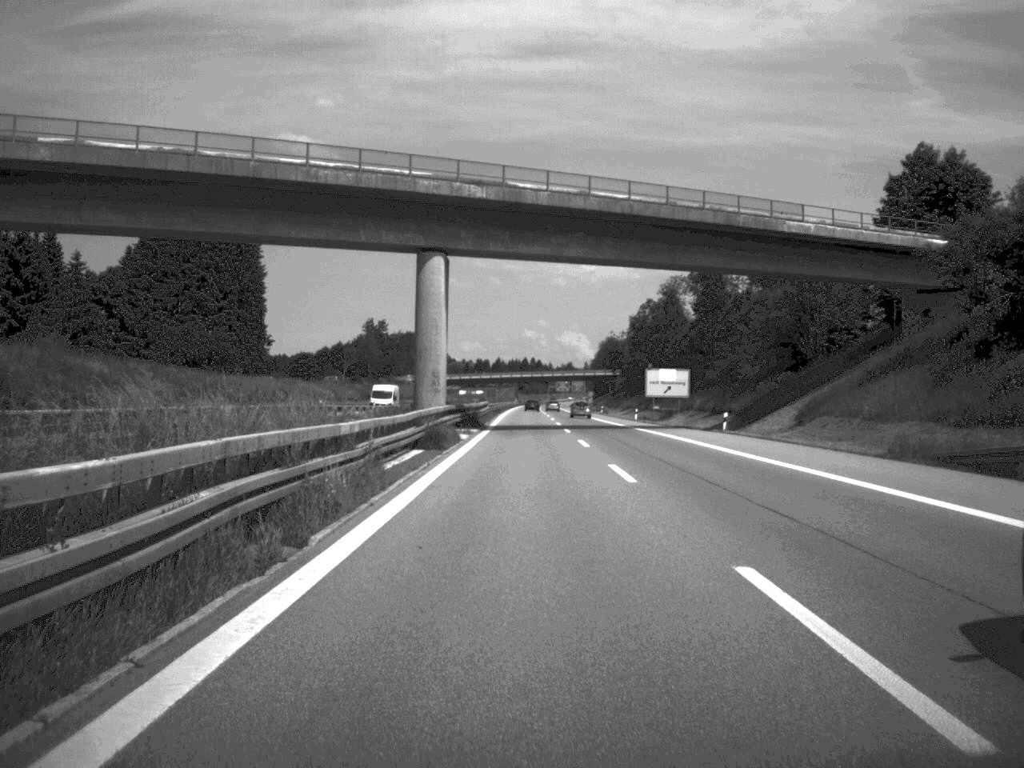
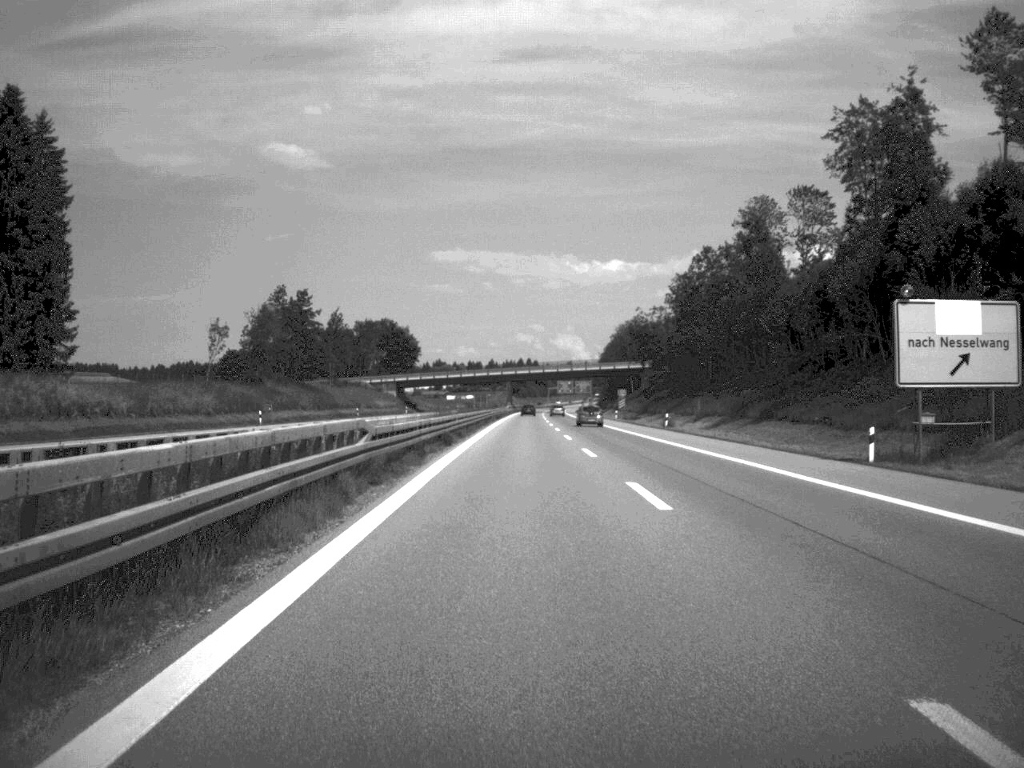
(0.0, +76.0) m; 0°
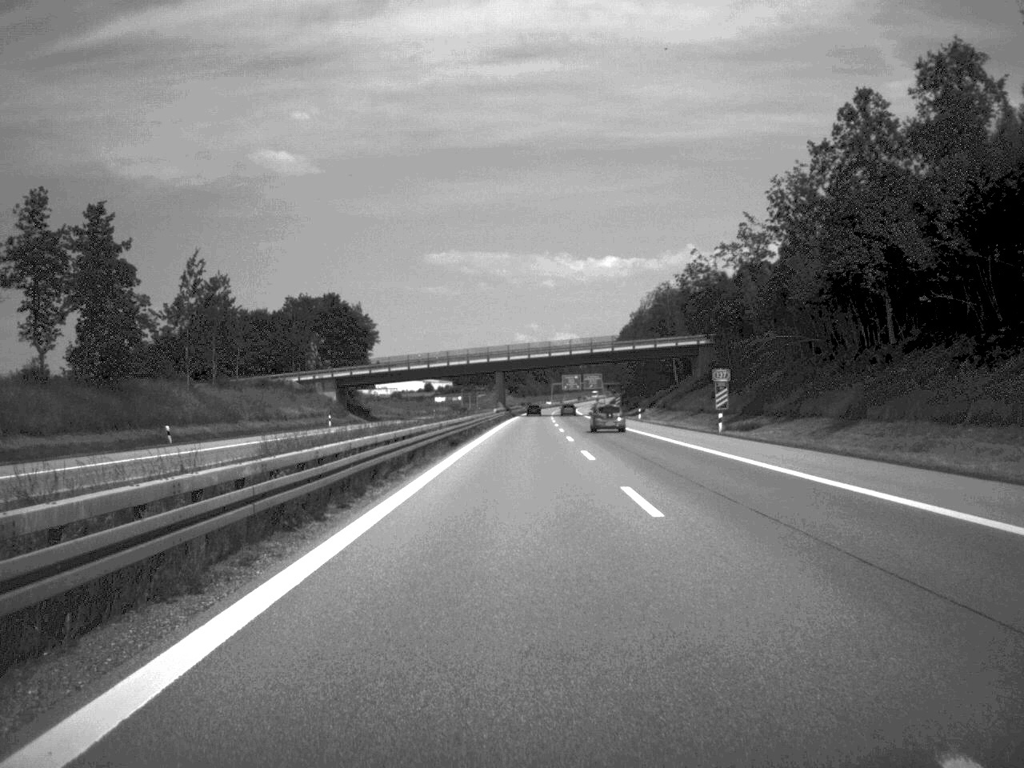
(0.0, +71.8) m; 0°
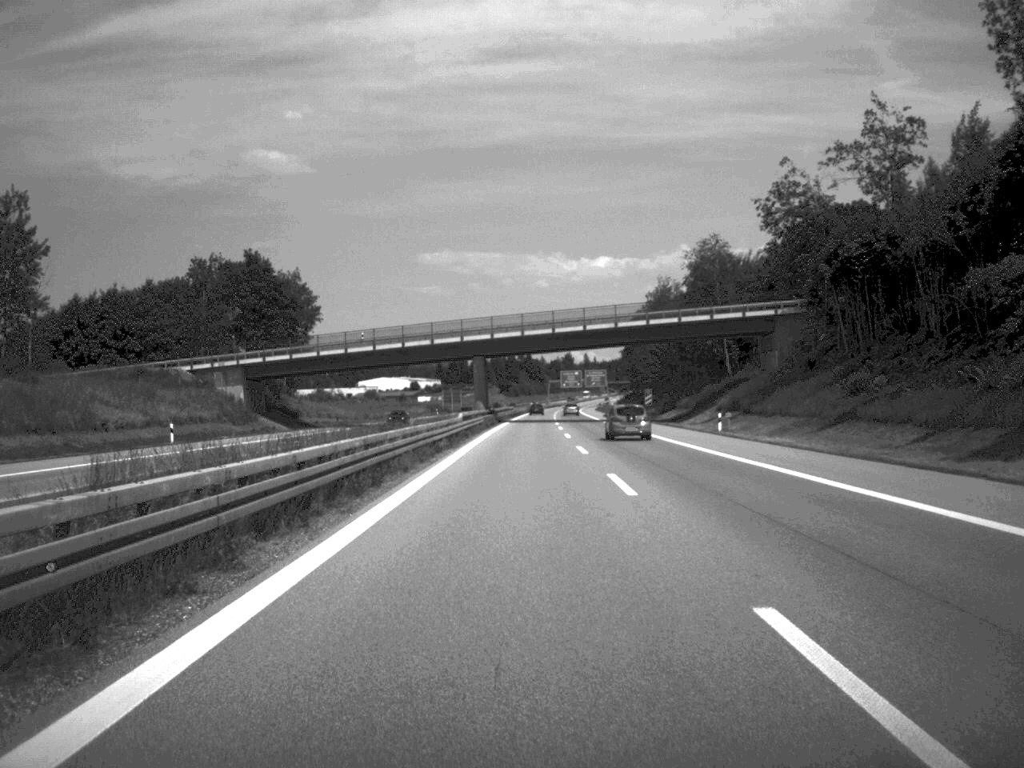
(+0.1, +49.0) m; 0°
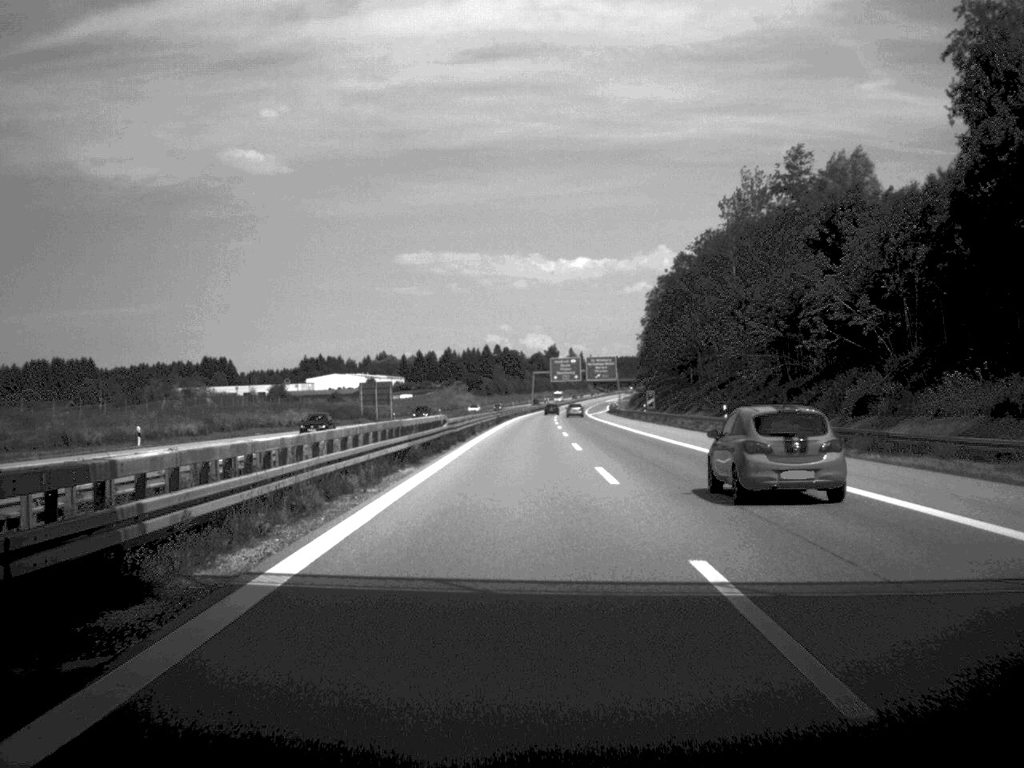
(+0.7, +103.6) m; +1°
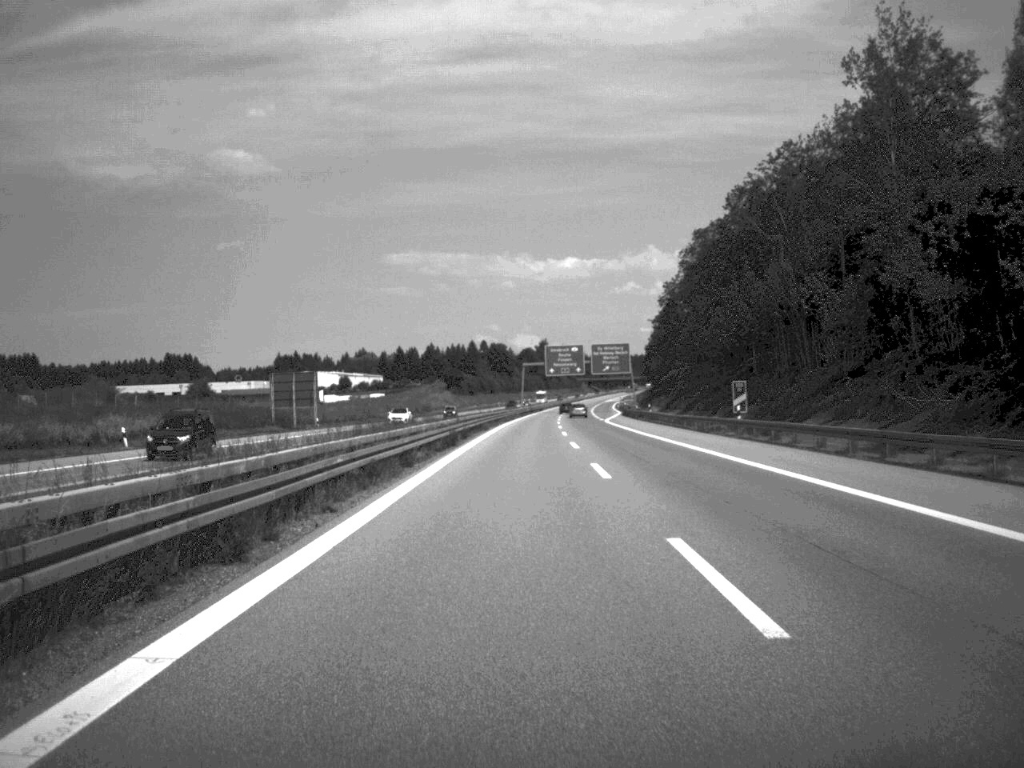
(+0.2, +51.1) m; 0°
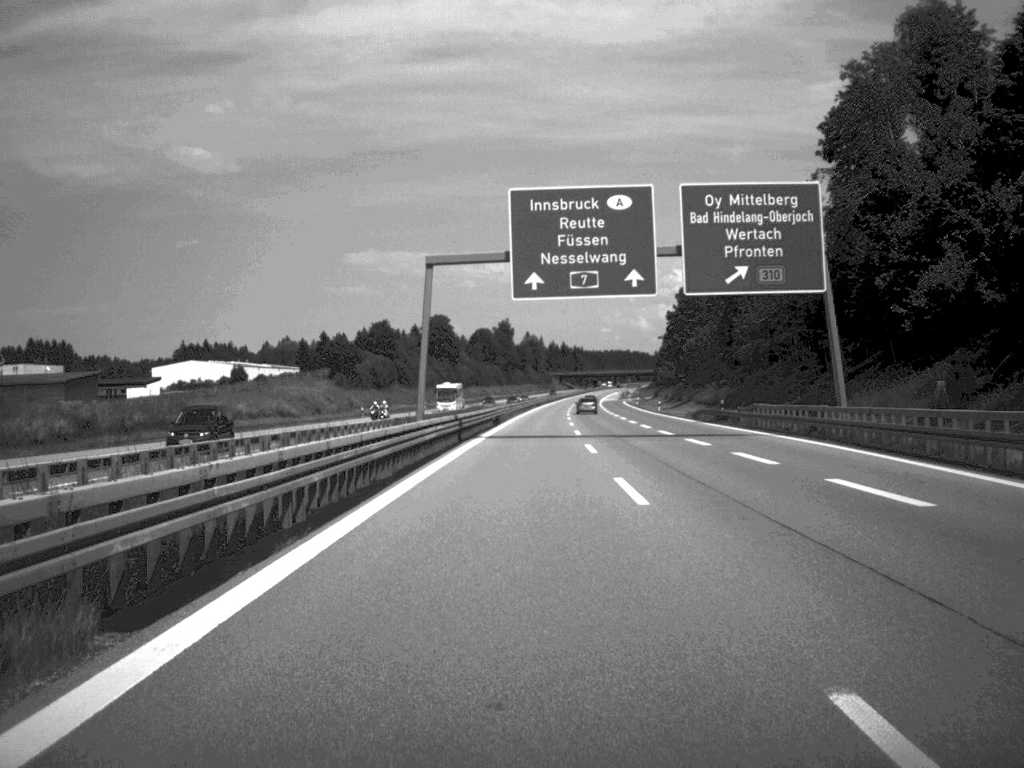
(+1.8, +131.5) m; +2°
